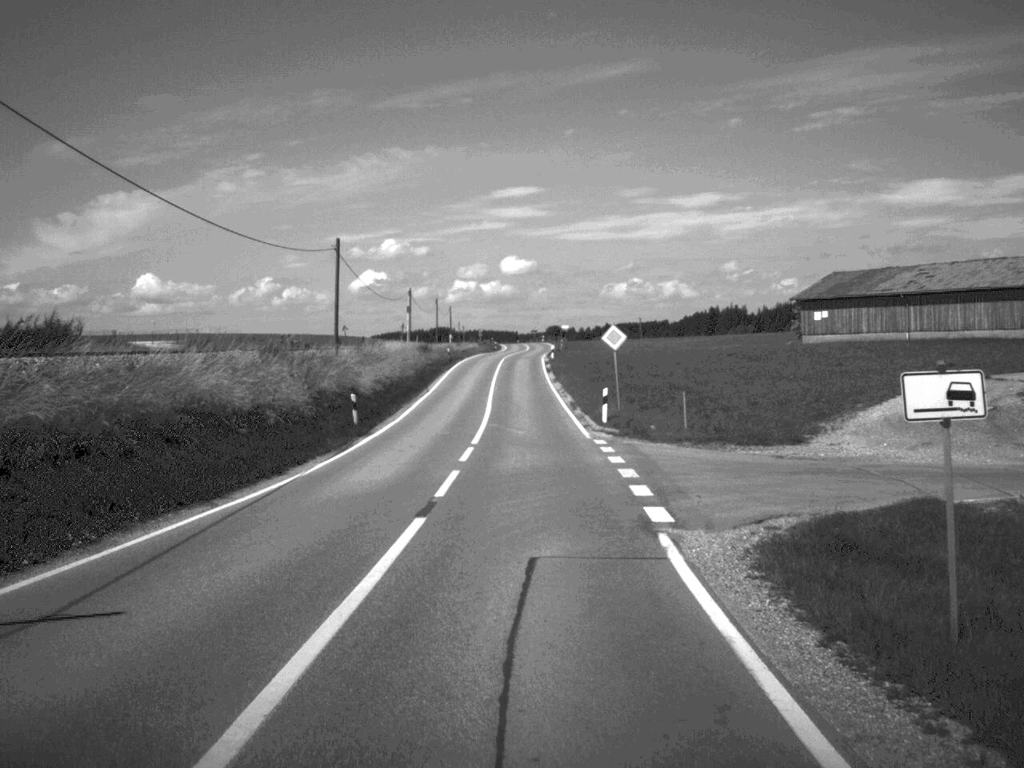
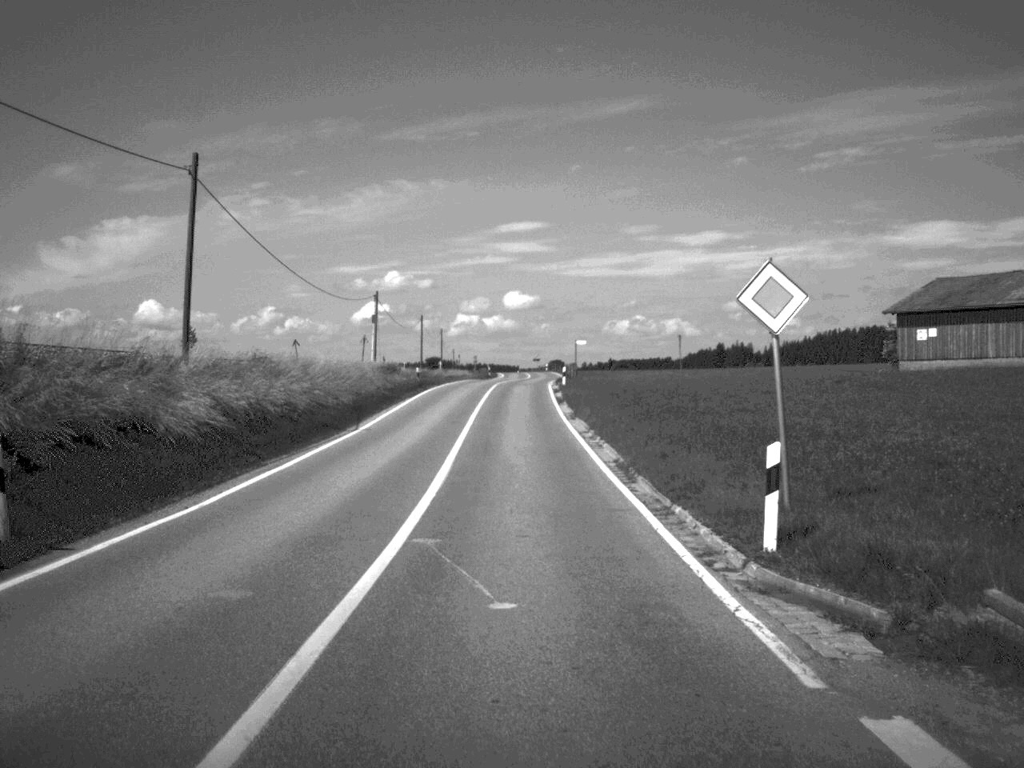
(0.0, +25.0) m; 0°
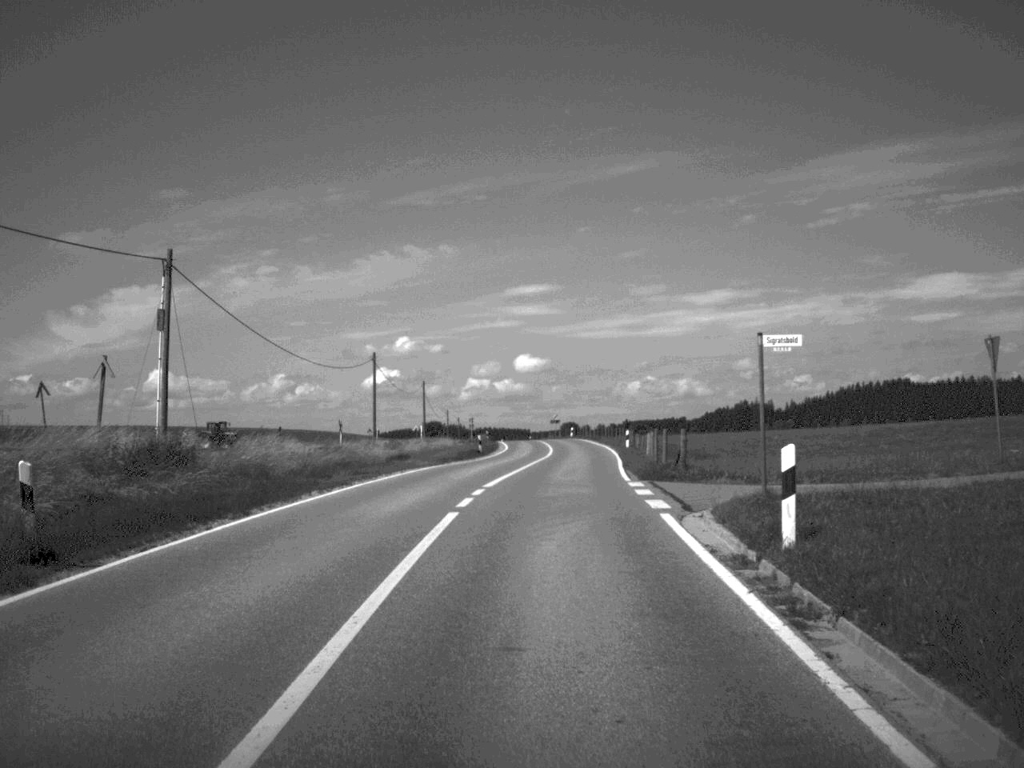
(-0.5, +49.6) m; -1°
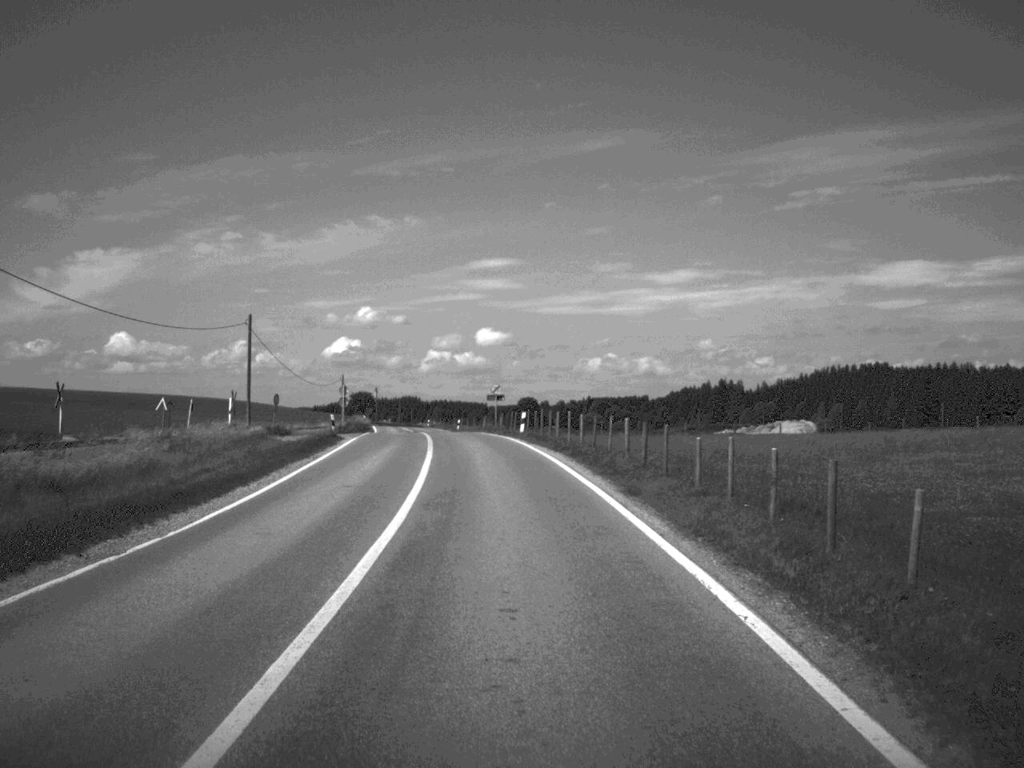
(+2.3, +61.2) m; +1°
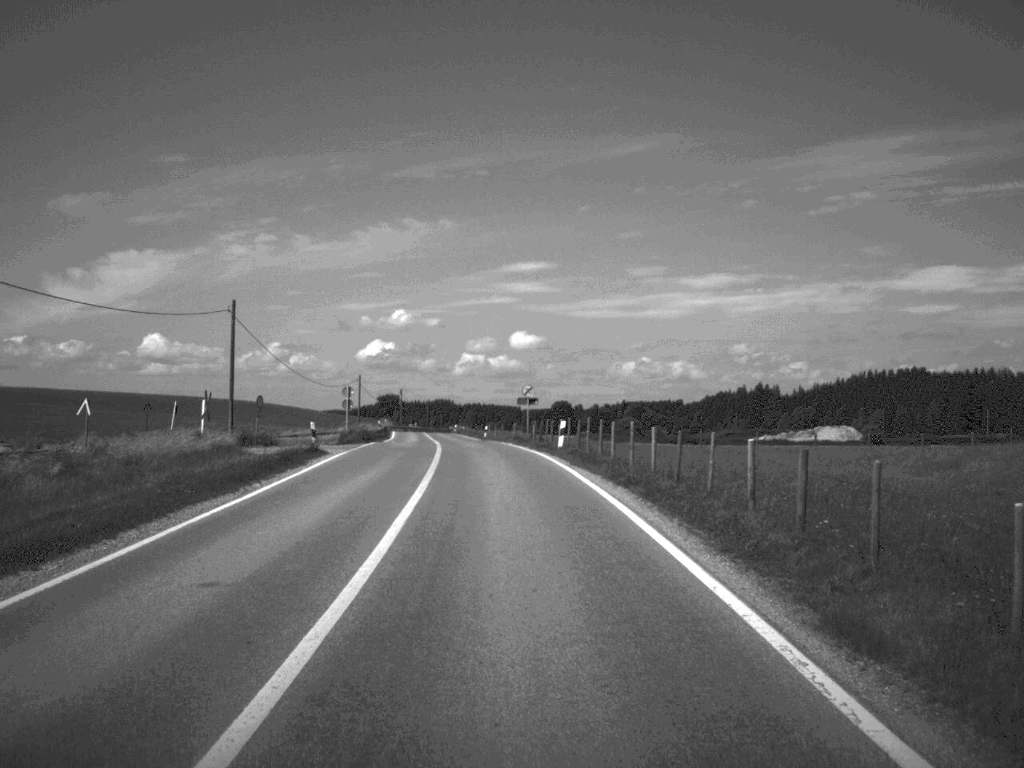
(-0.2, +11.6) m; -2°
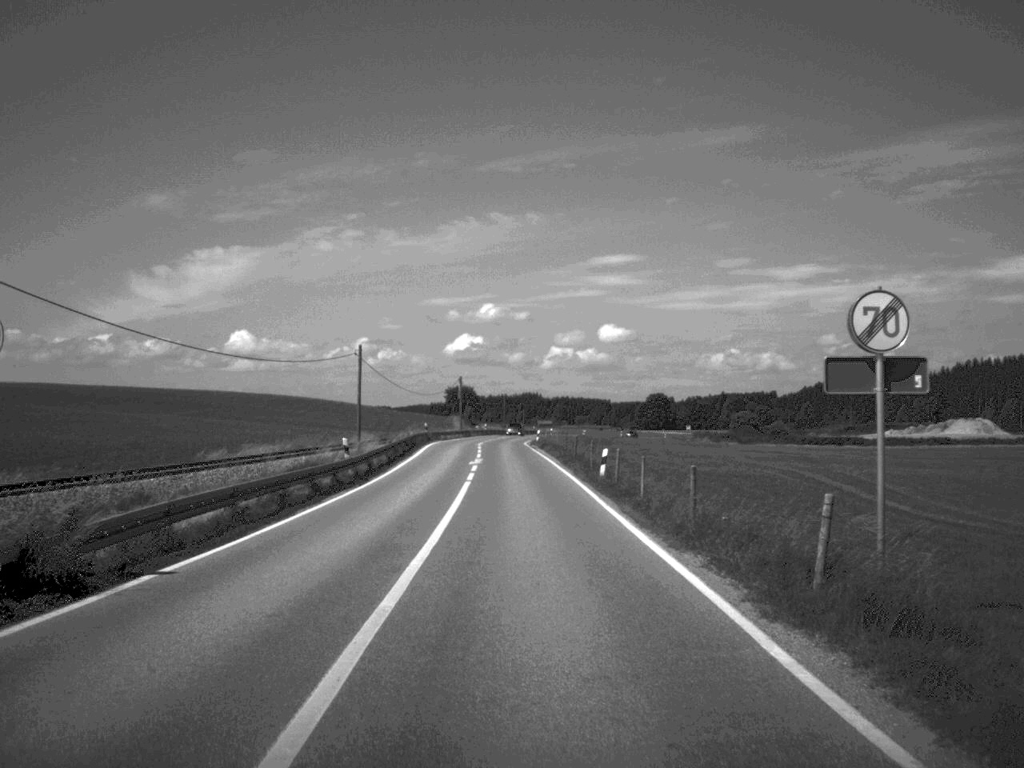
(-2.4, +51.2) m; -4°
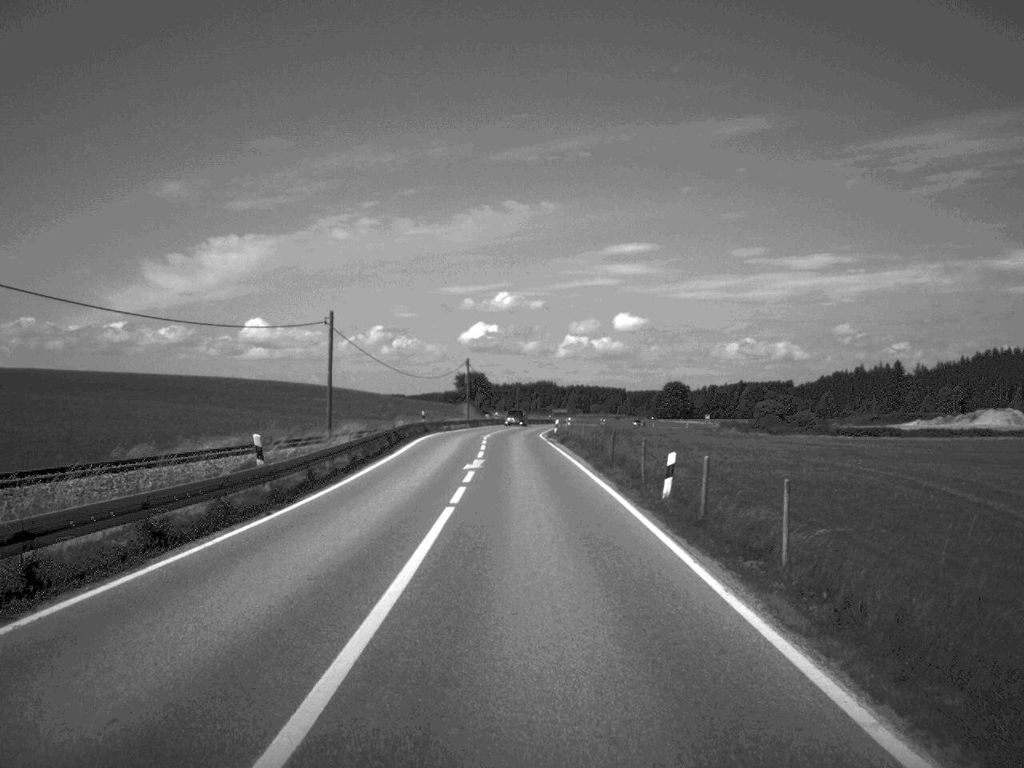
(-0.1, +13.5) m; -1°
